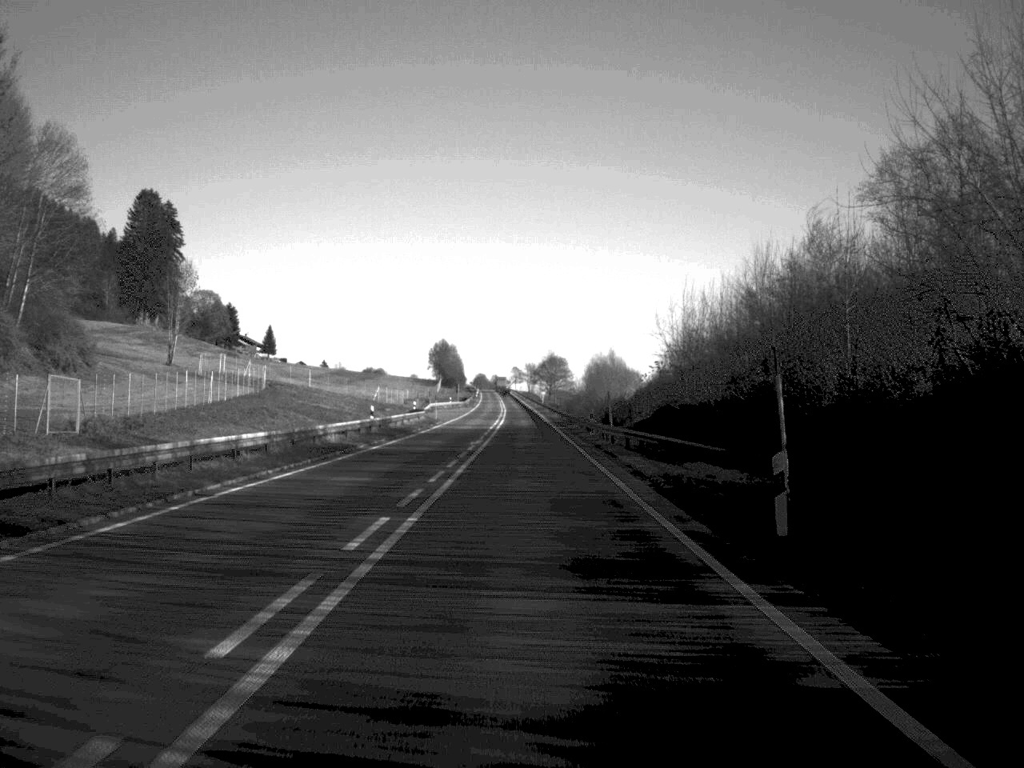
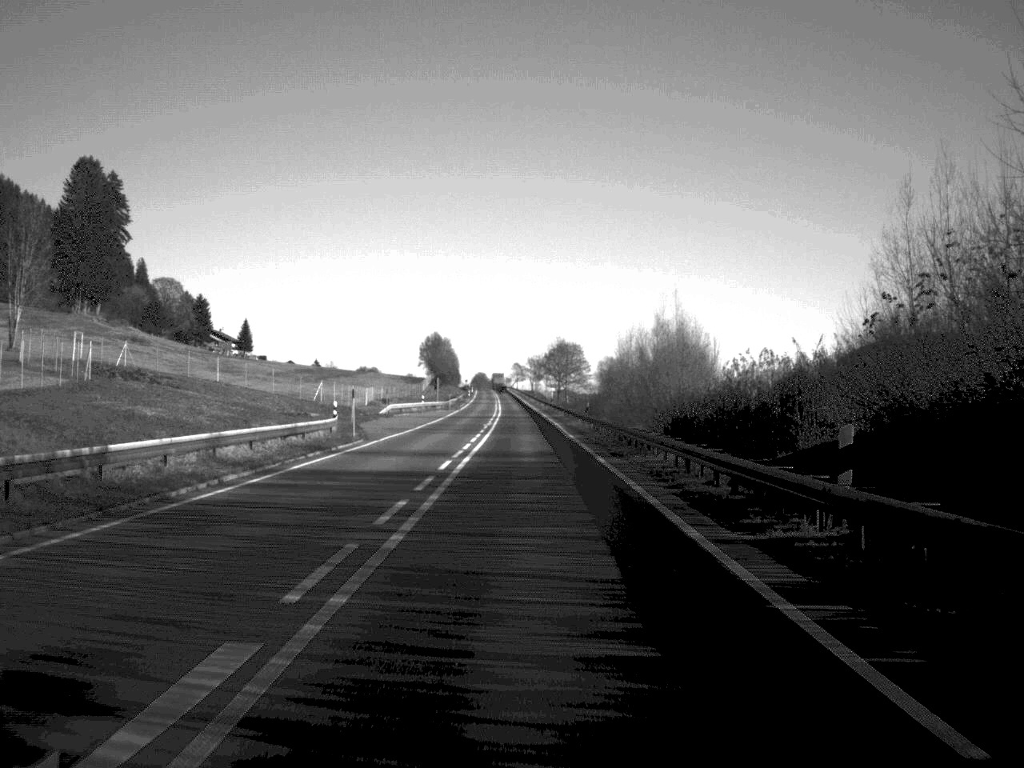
(-0.1, +45.7) m; 0°
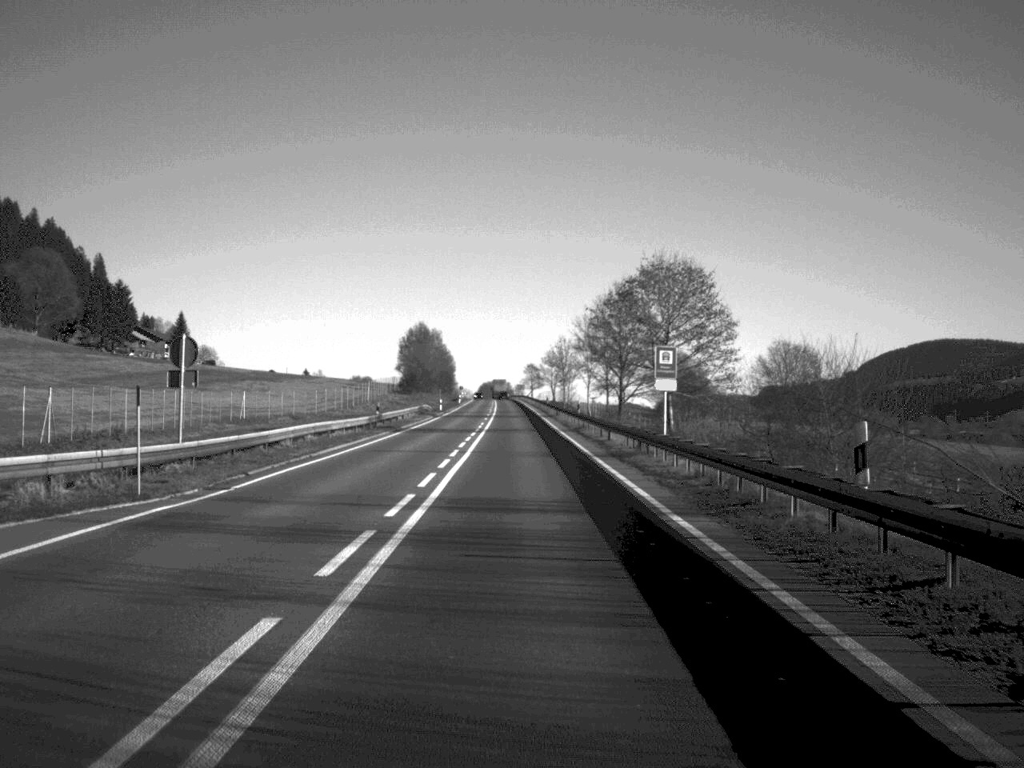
(-0.6, +99.9) m; -1°
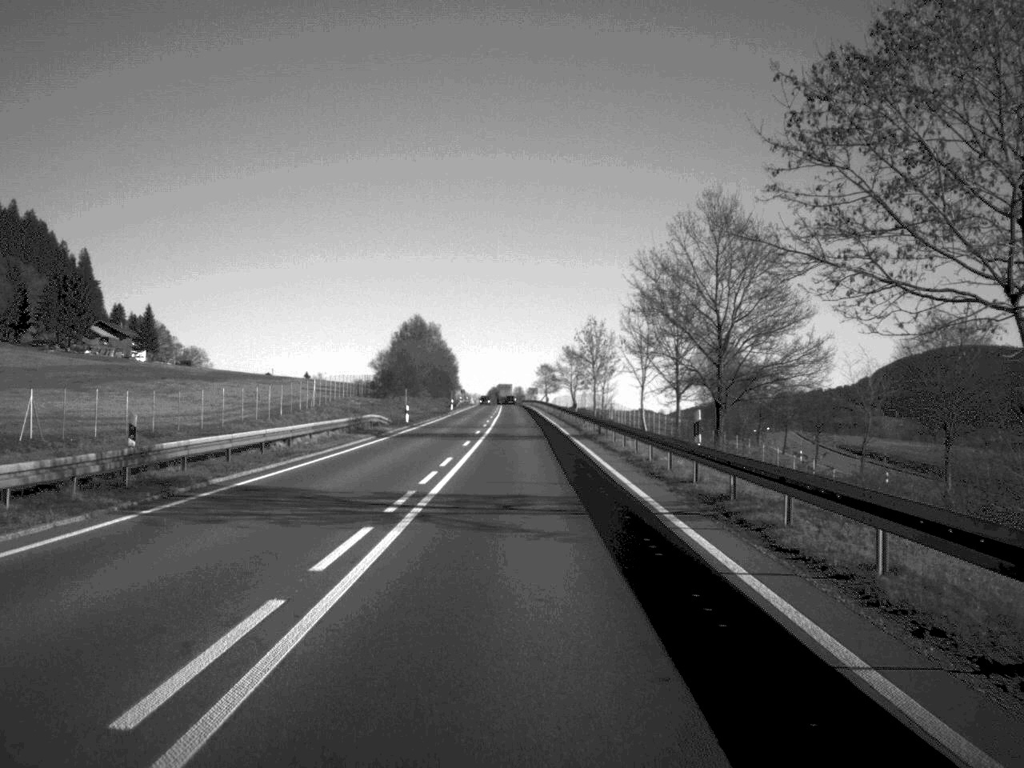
(-0.2, +40.8) m; -1°
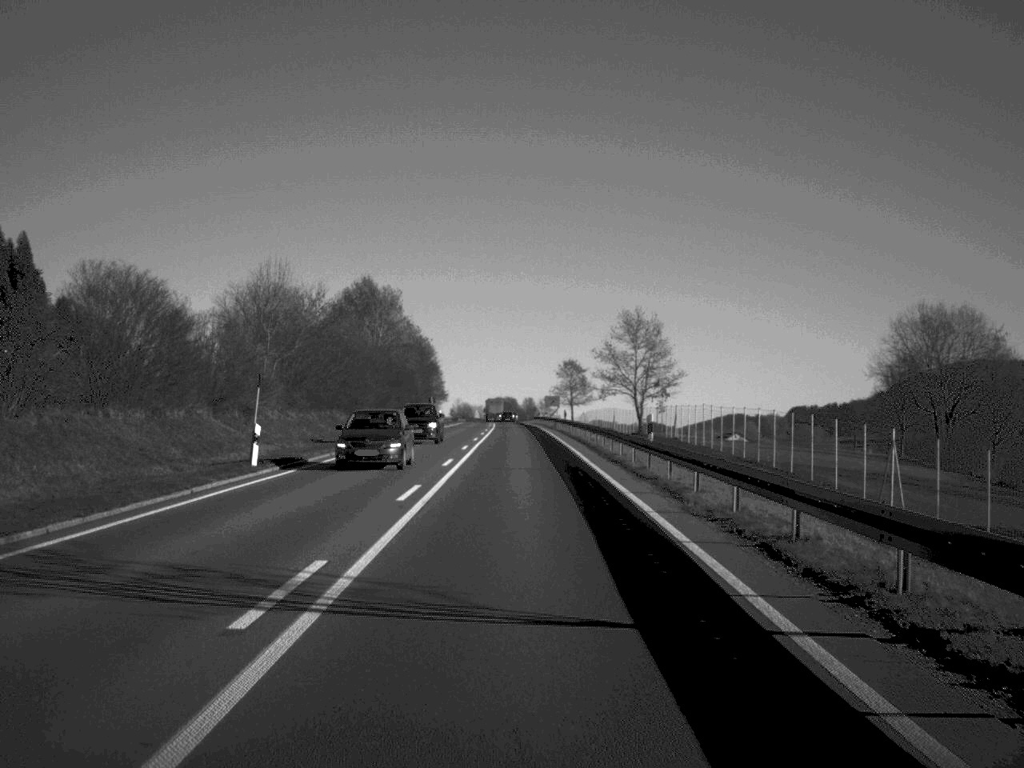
(-0.5, +92.5) m; -1°
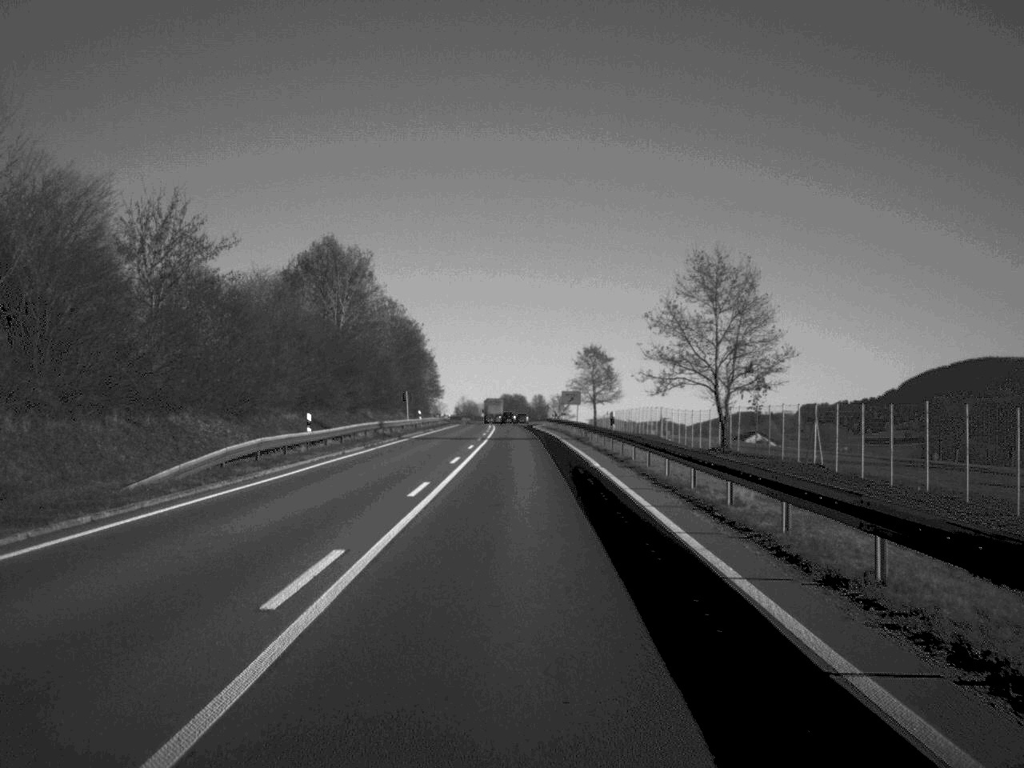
(-0.2, +35.0) m; 0°
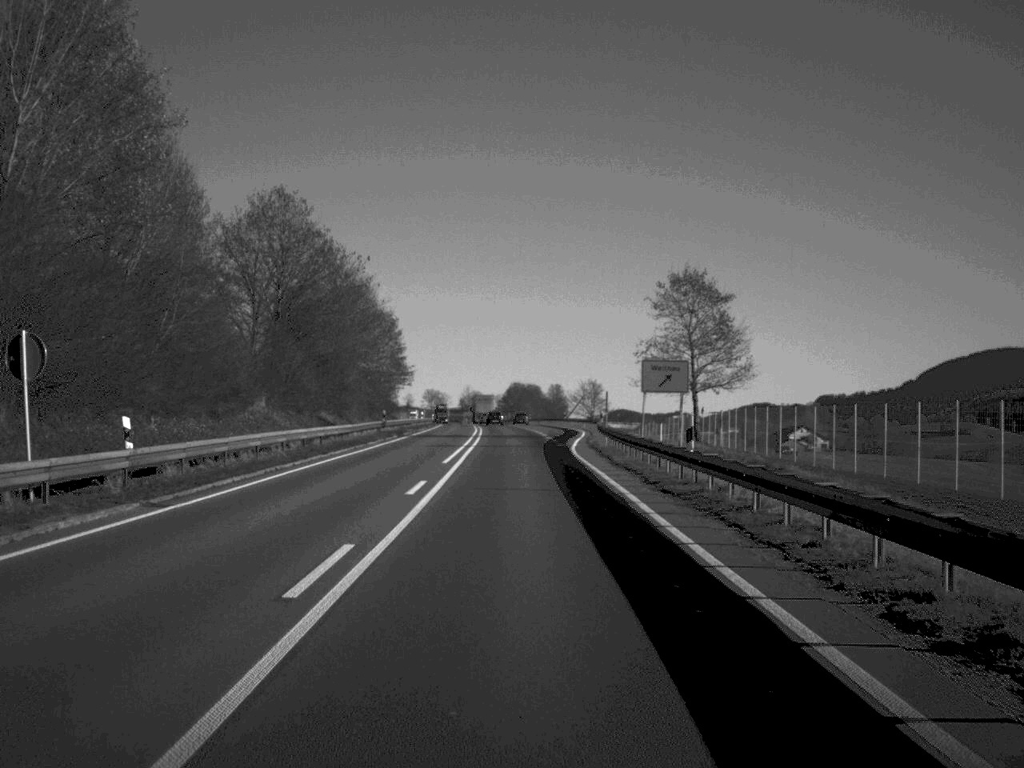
(-0.4, +70.9) m; -1°
